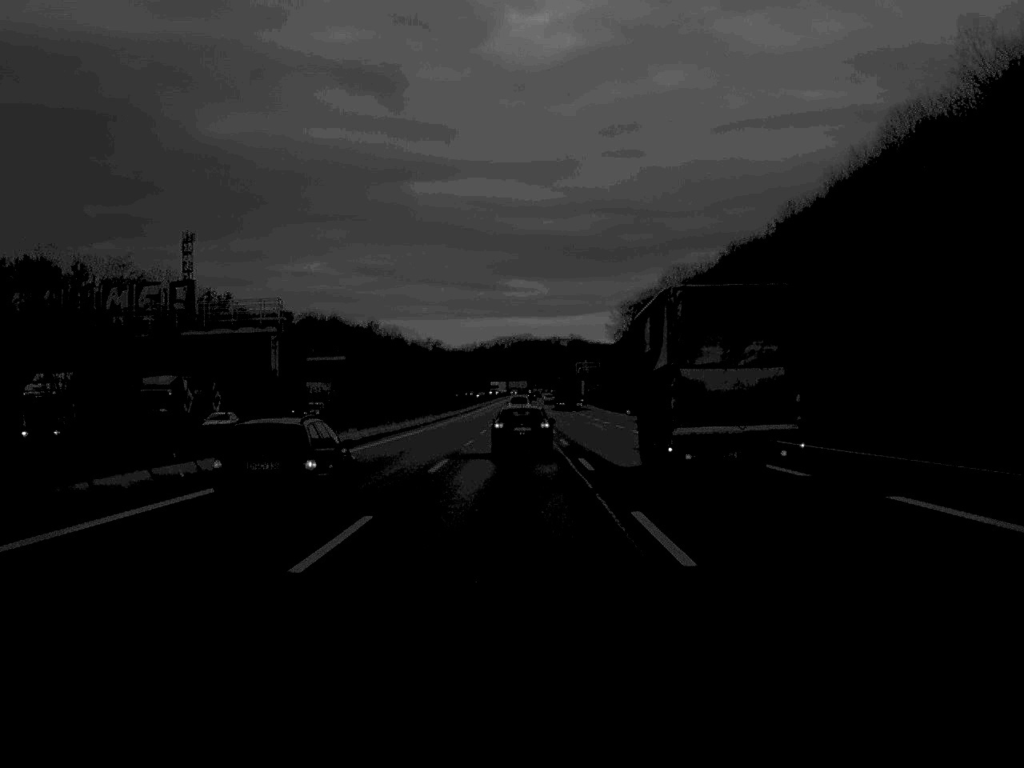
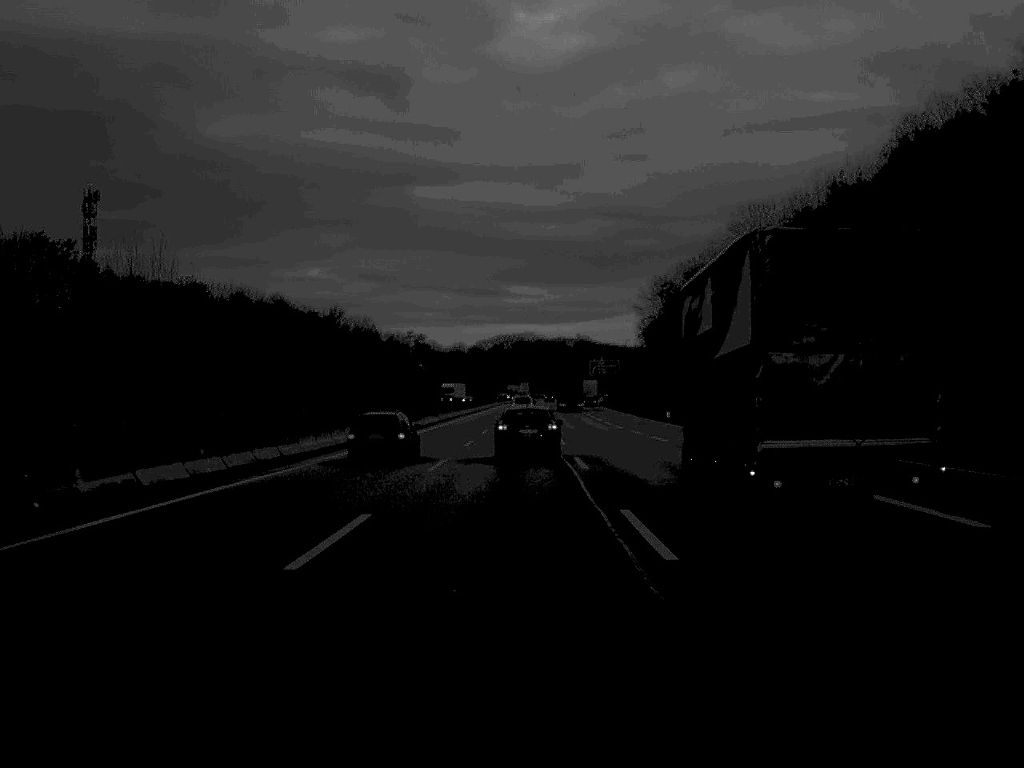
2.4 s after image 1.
(-0.1, +70.7) m; 0°
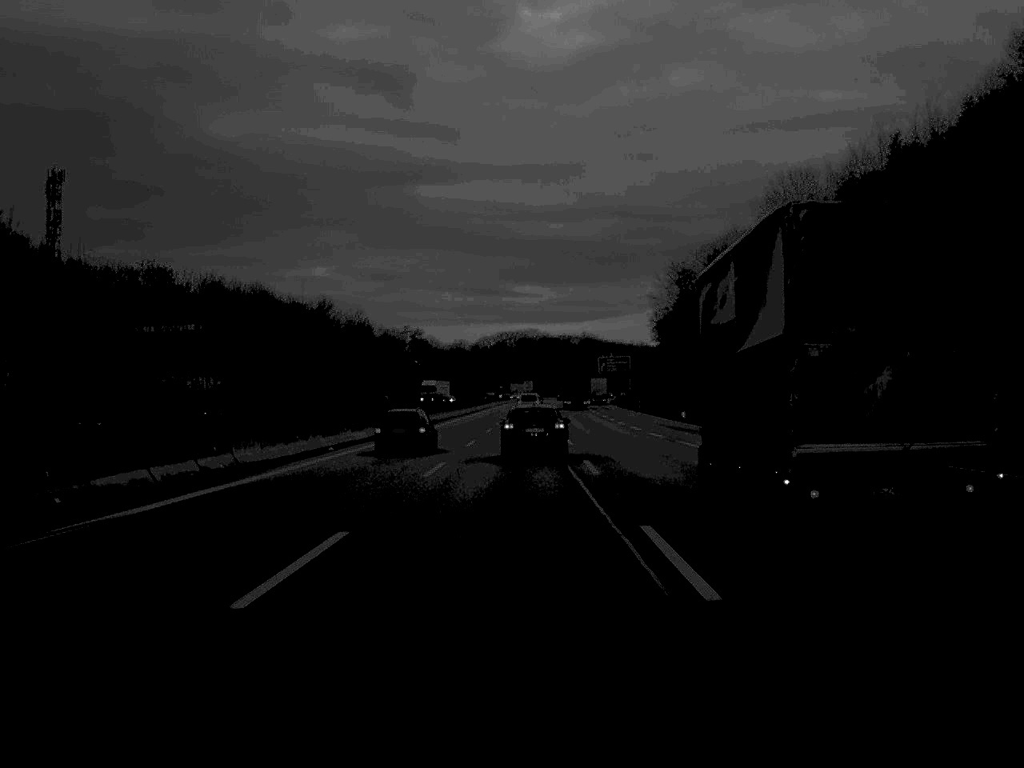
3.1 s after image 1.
(0.0, +20.4) m; 0°
